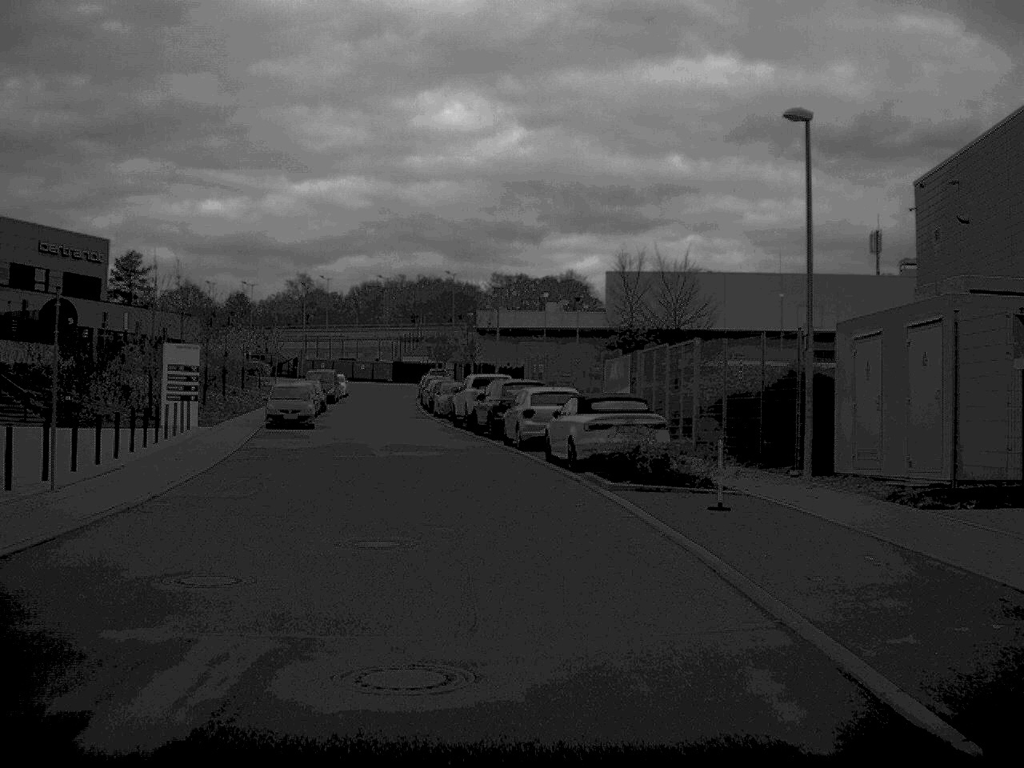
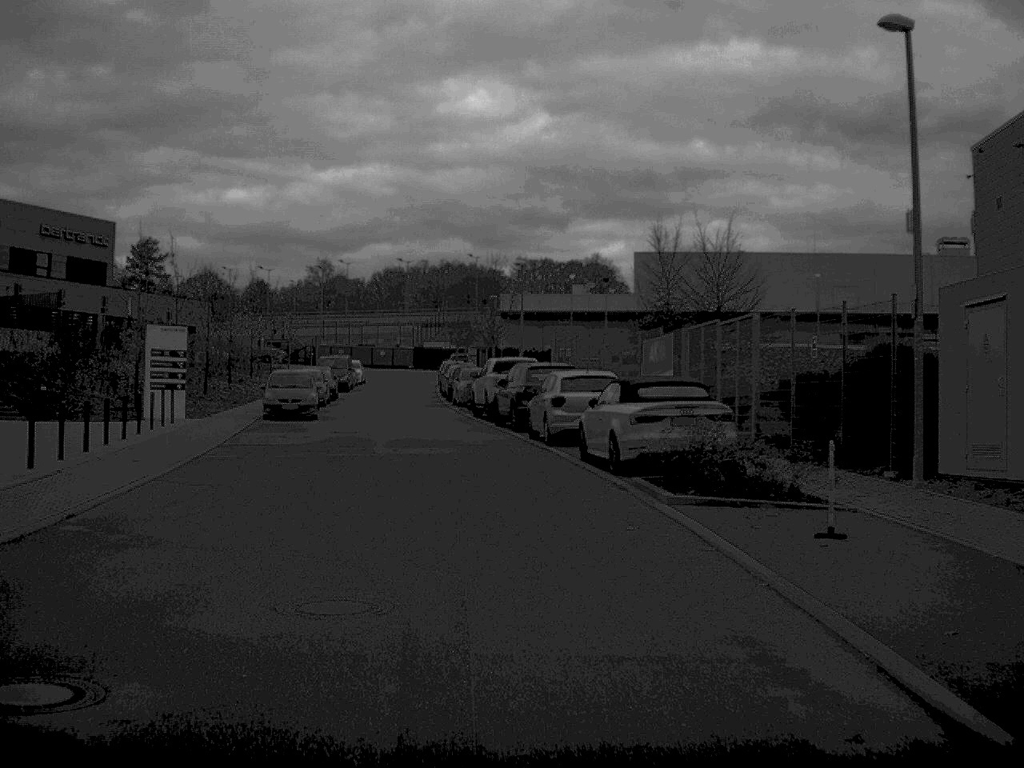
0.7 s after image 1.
(0.0, +4.5) m; -1°
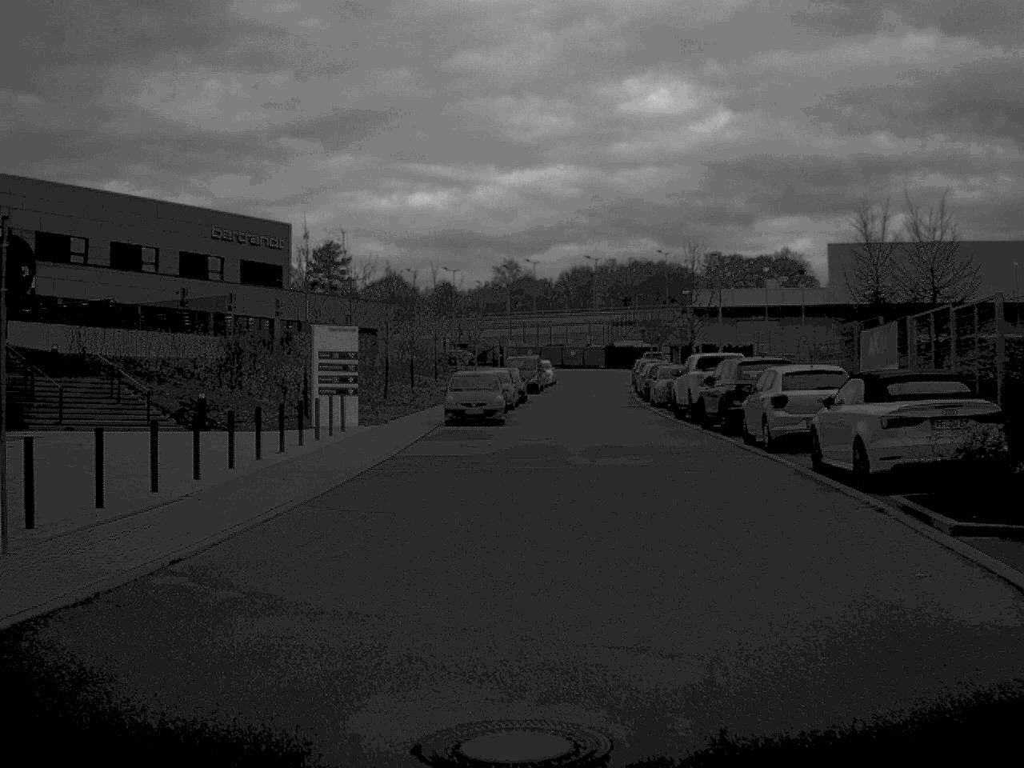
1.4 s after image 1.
(-0.2, +3.2) m; -10°
